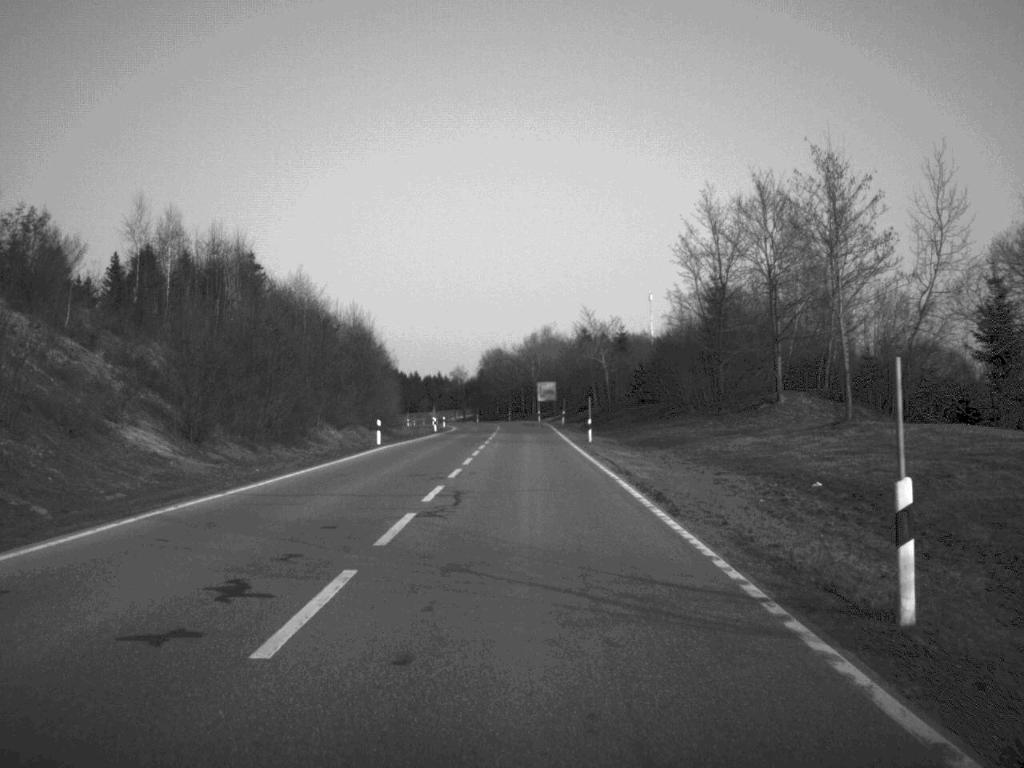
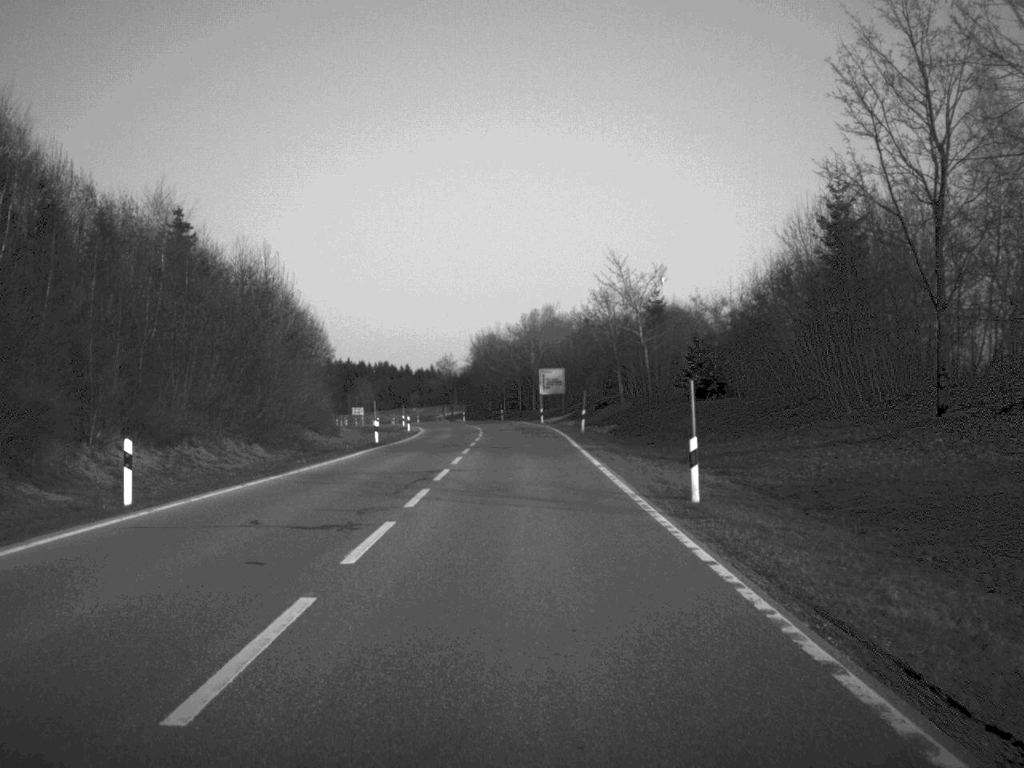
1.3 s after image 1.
(+0.1, +33.9) m; 0°
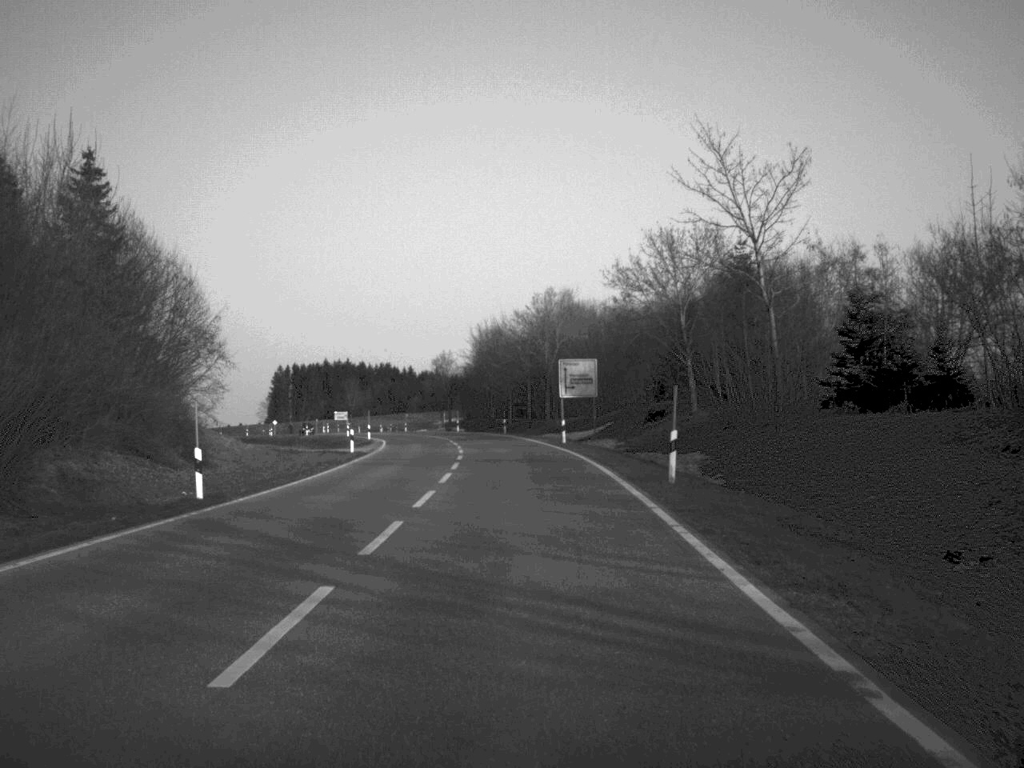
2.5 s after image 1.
(-0.1, +31.3) m; 0°
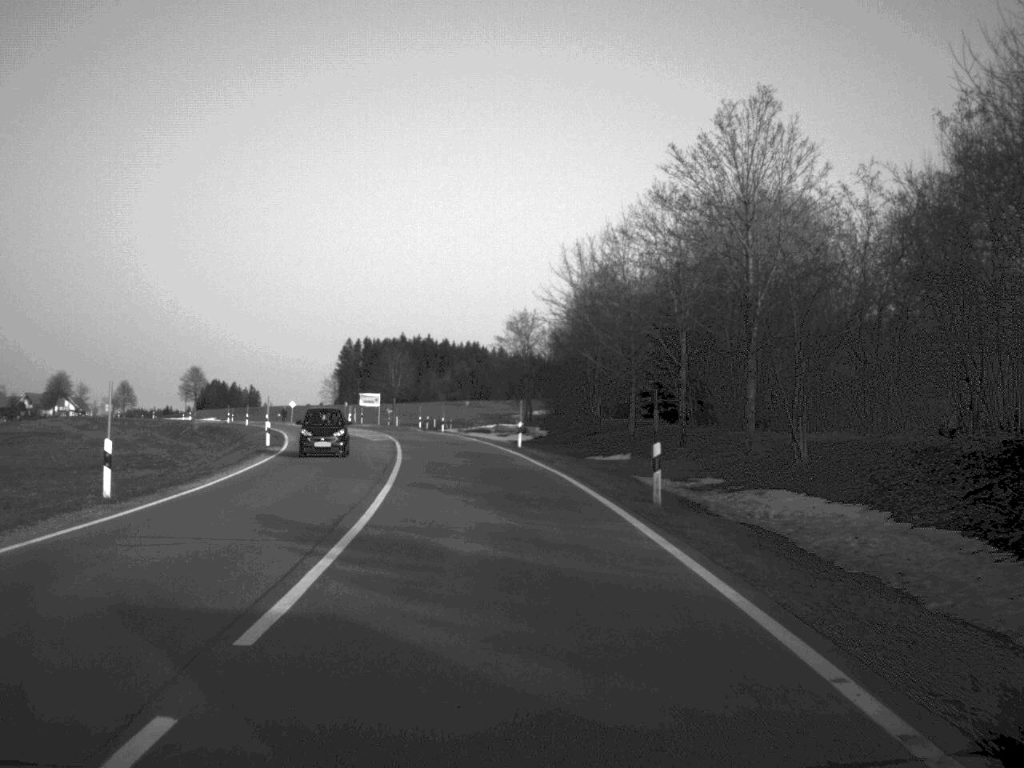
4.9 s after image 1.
(-1.9, +63.4) m; -5°
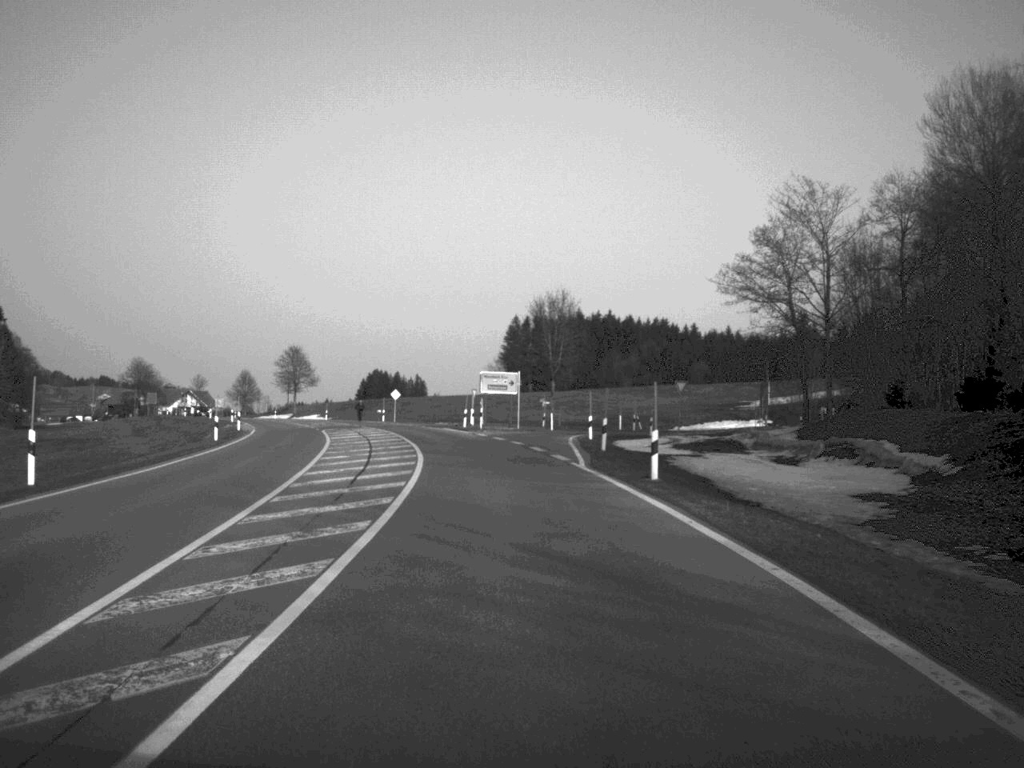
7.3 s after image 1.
(-4.3, +59.8) m; -8°
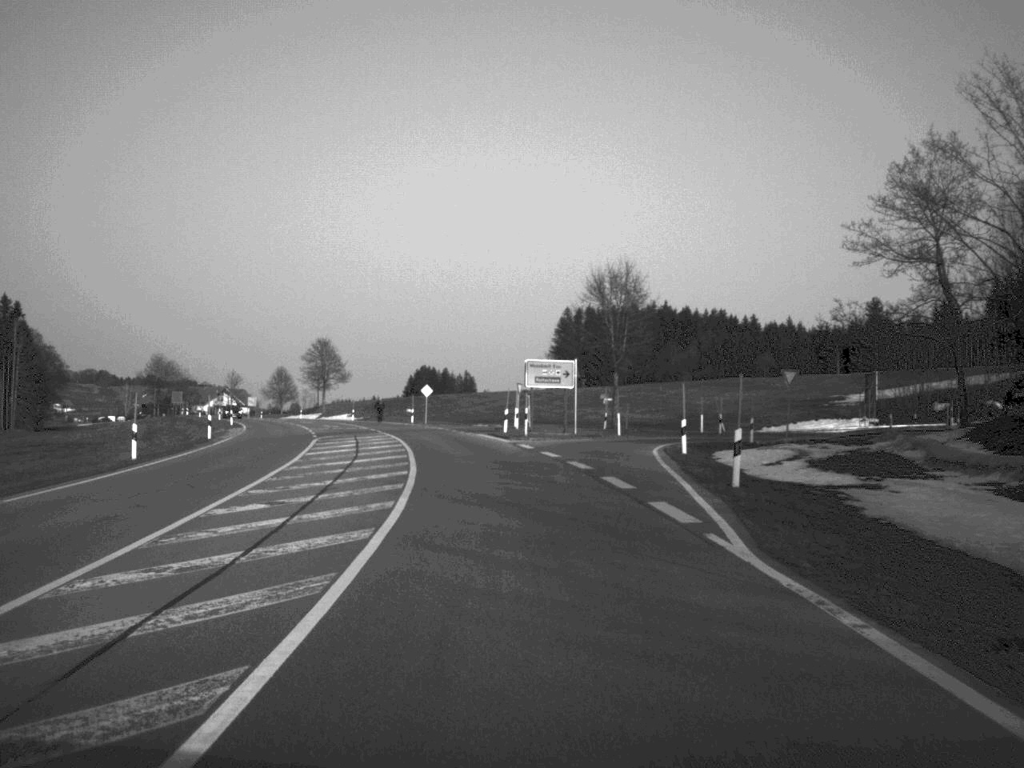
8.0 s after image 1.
(-0.3, +16.8) m; -2°
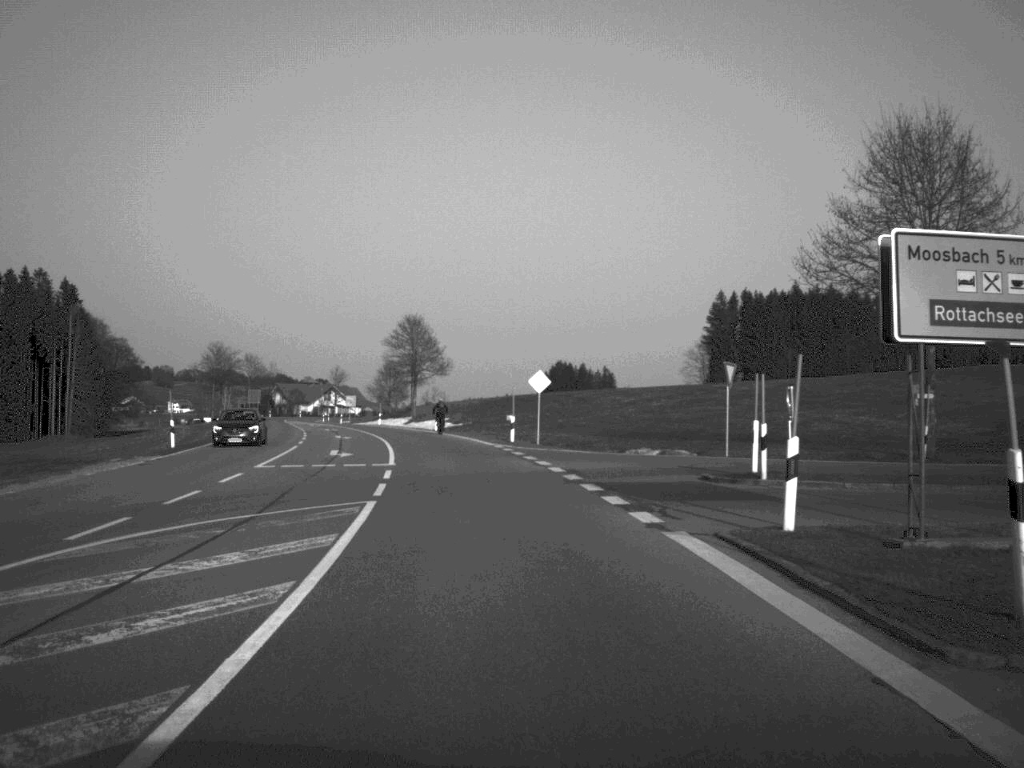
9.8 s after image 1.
(-2.1, +40.7) m; -6°
